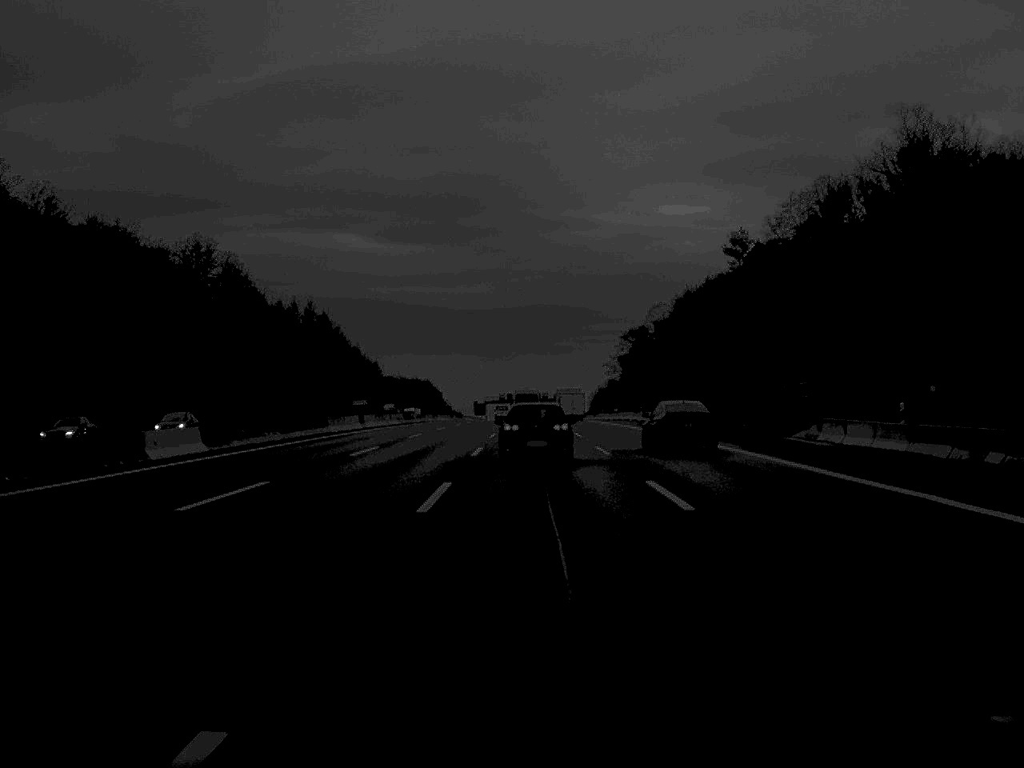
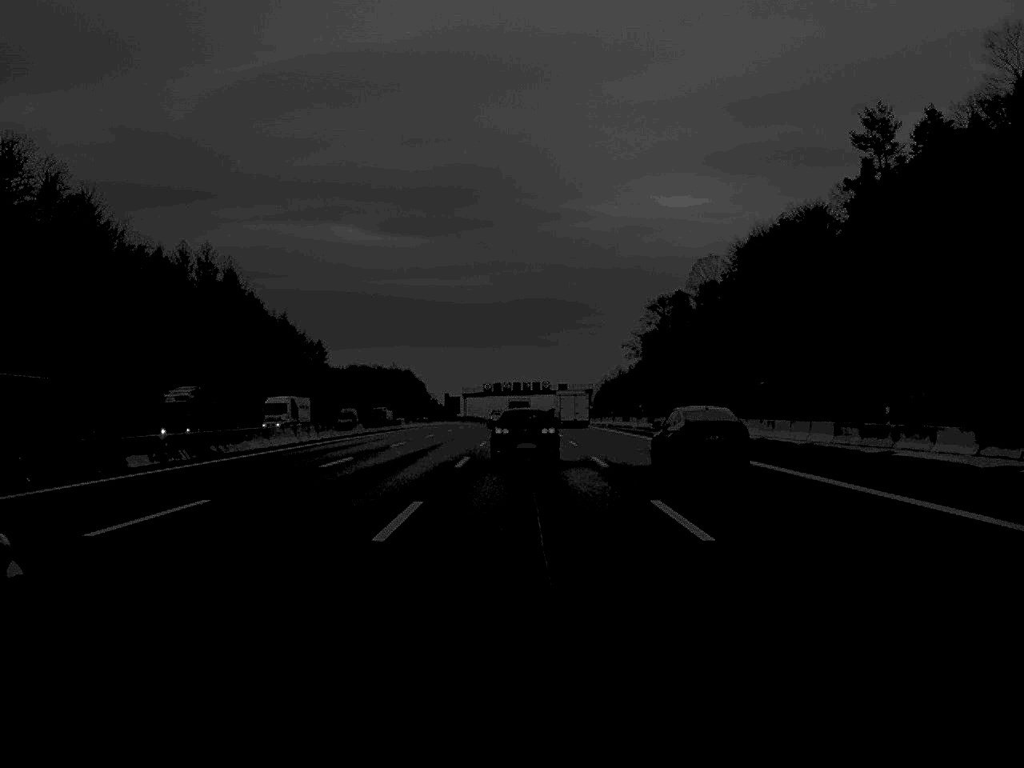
(+0.2, +93.0) m; 0°
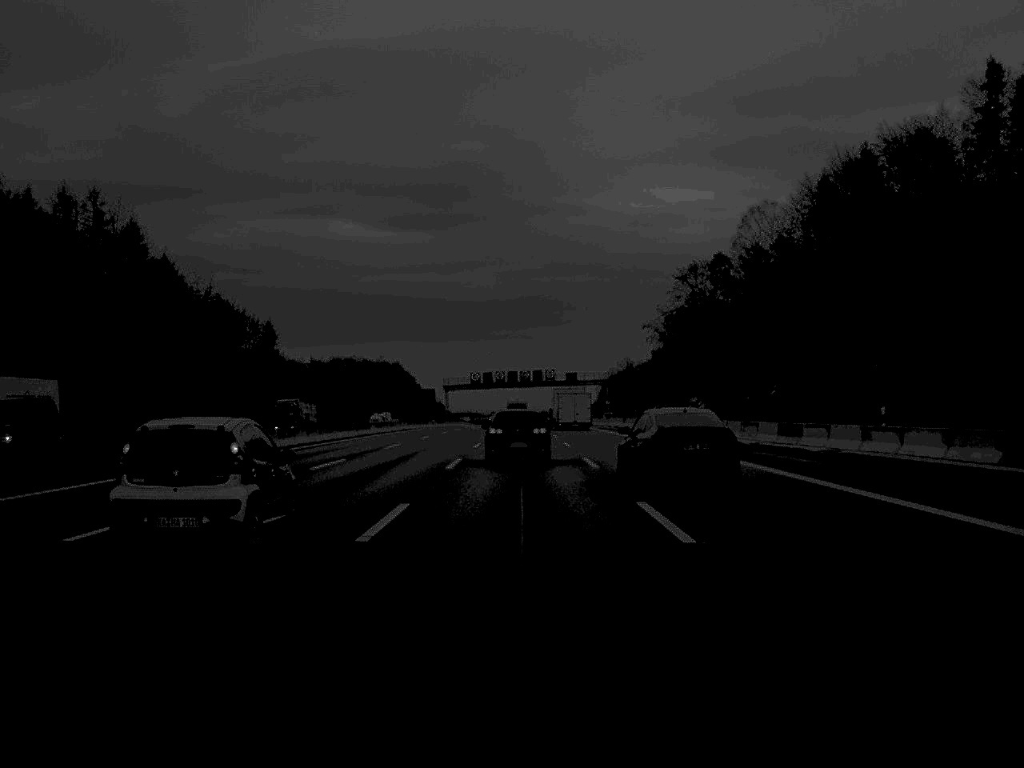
(0.0, +53.8) m; 0°
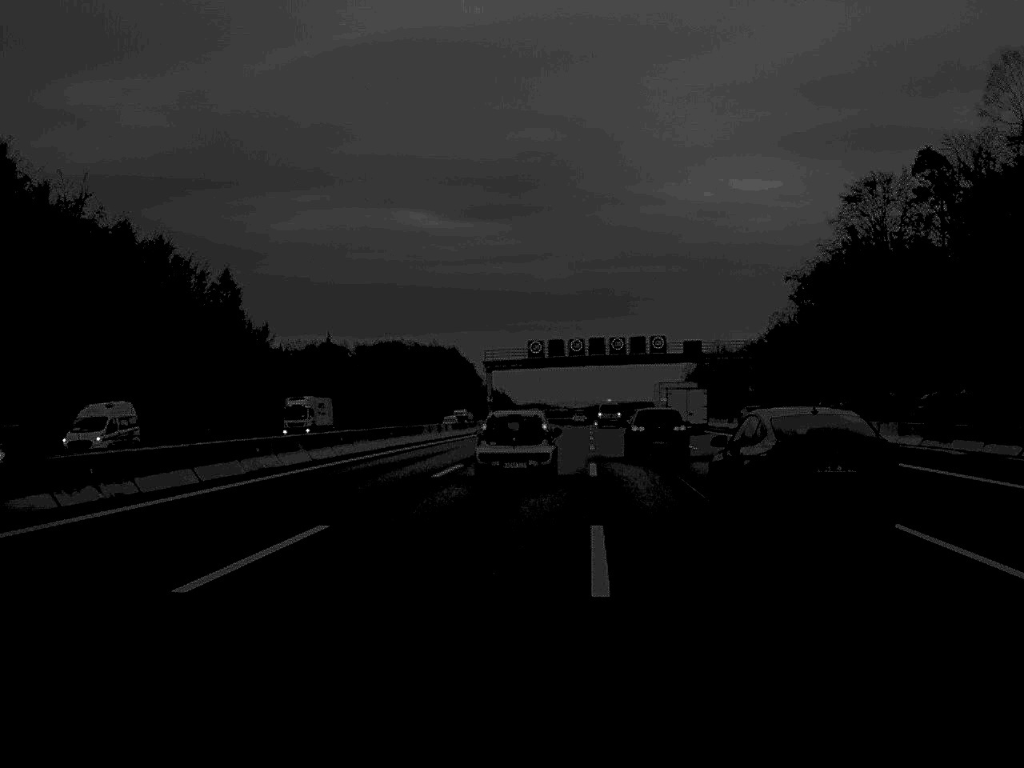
(-2.4, +75.9) m; -3°
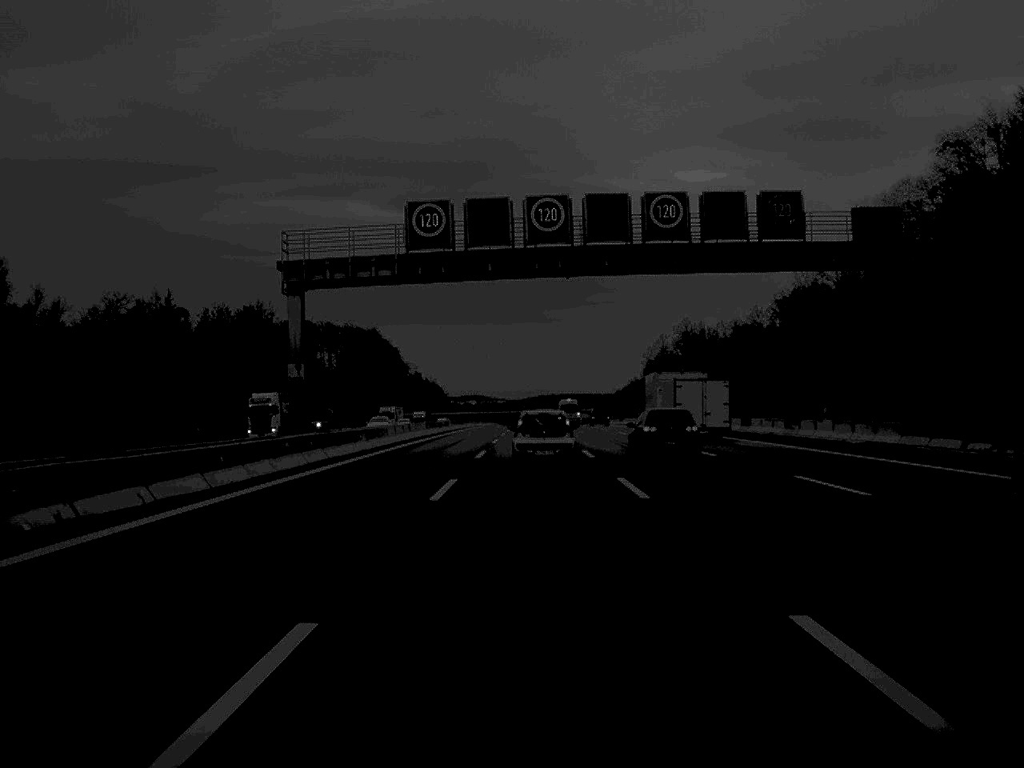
(+2.1, +78.7) m; +3°
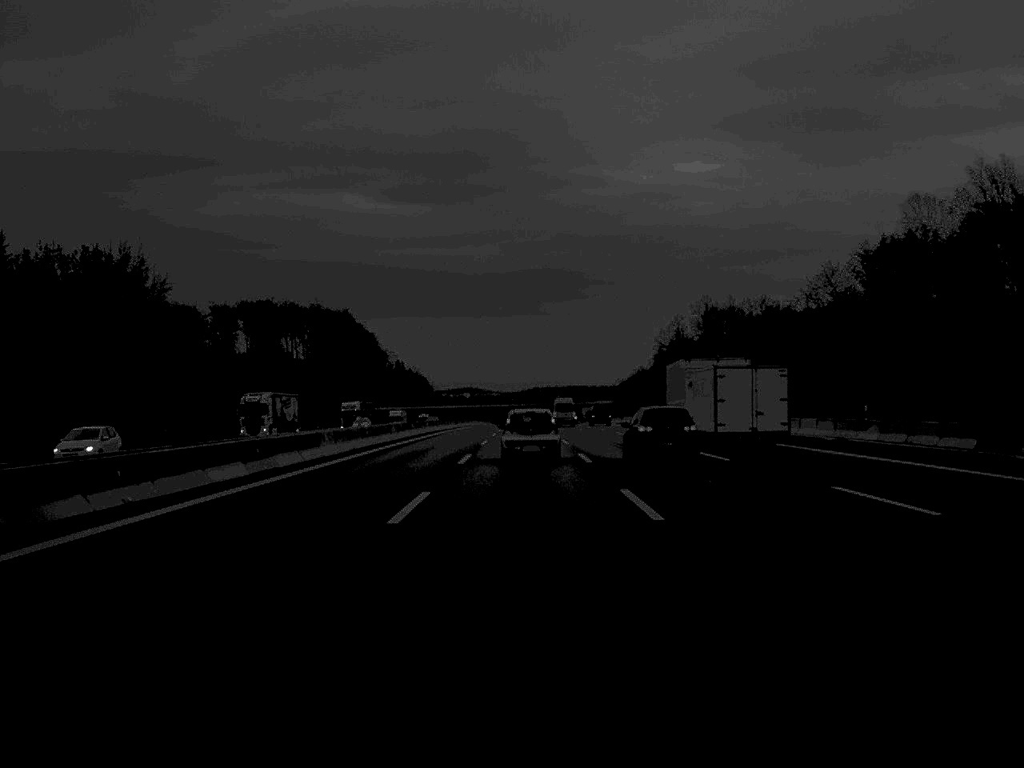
(+0.2, +58.1) m; 0°
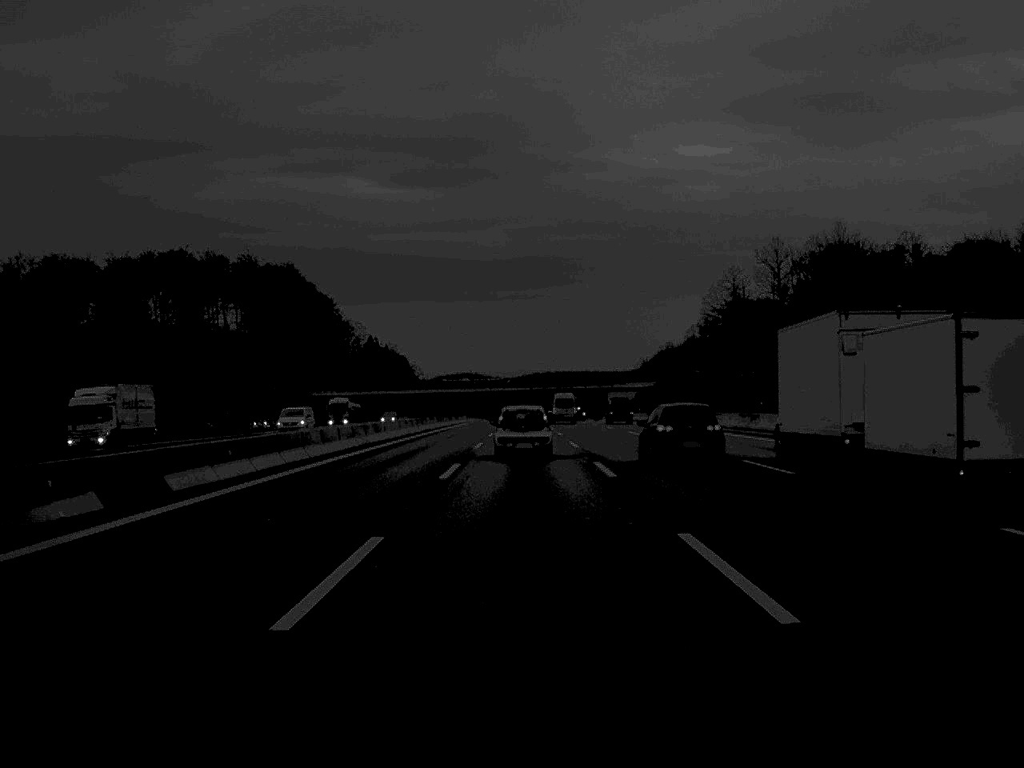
(-0.3, +97.5) m; 0°
